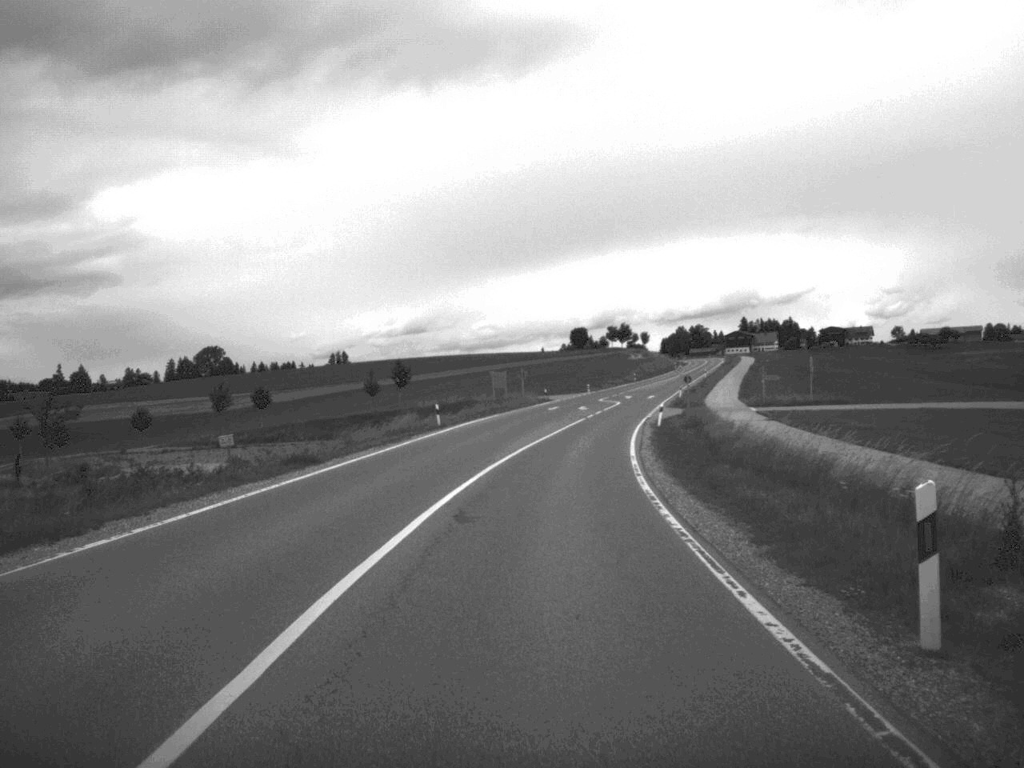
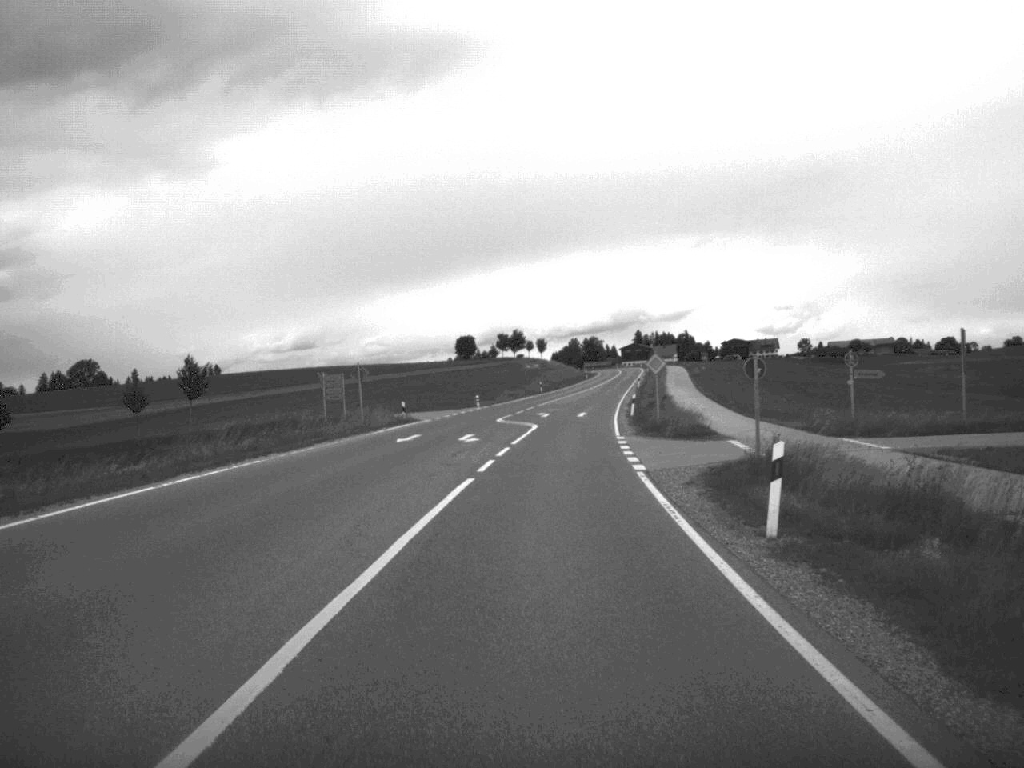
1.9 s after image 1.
(+1.8, +42.5) m; +5°
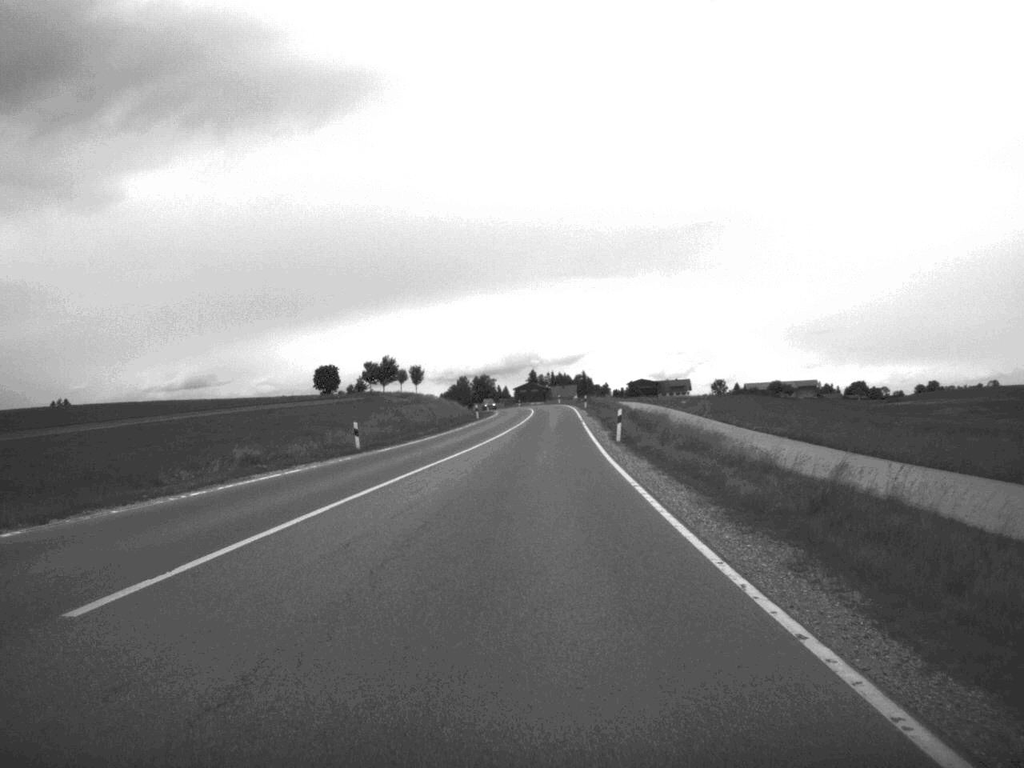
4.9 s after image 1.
(+3.1, +70.1) m; +5°
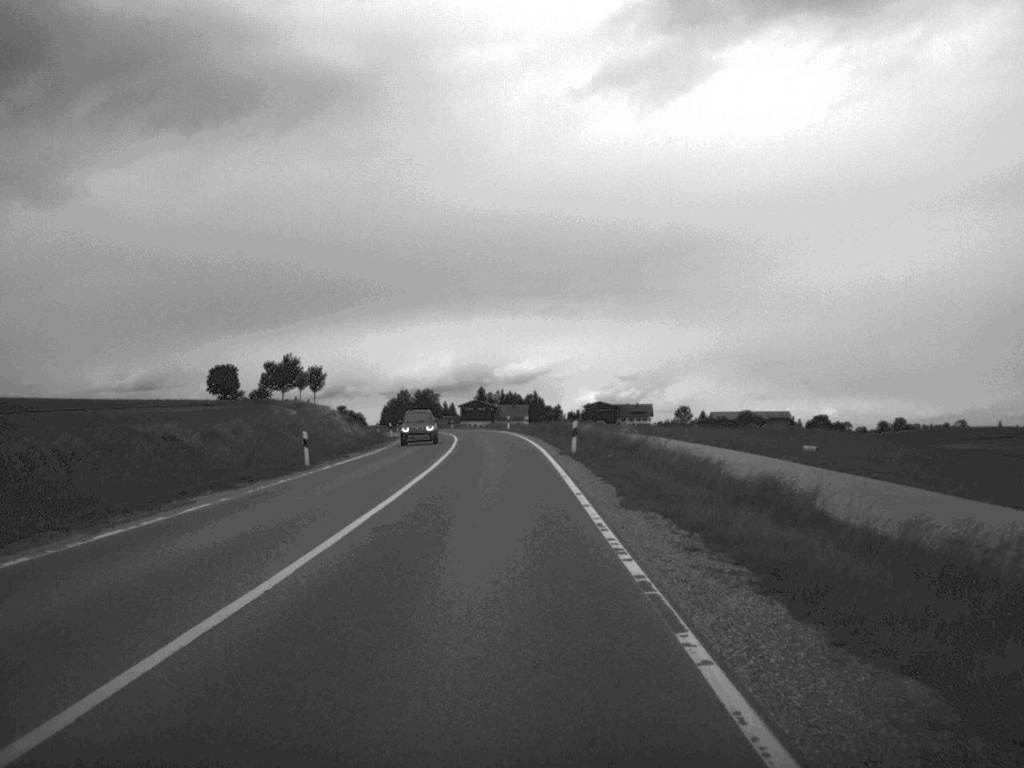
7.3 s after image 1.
(+1.3, +54.2) m; +2°
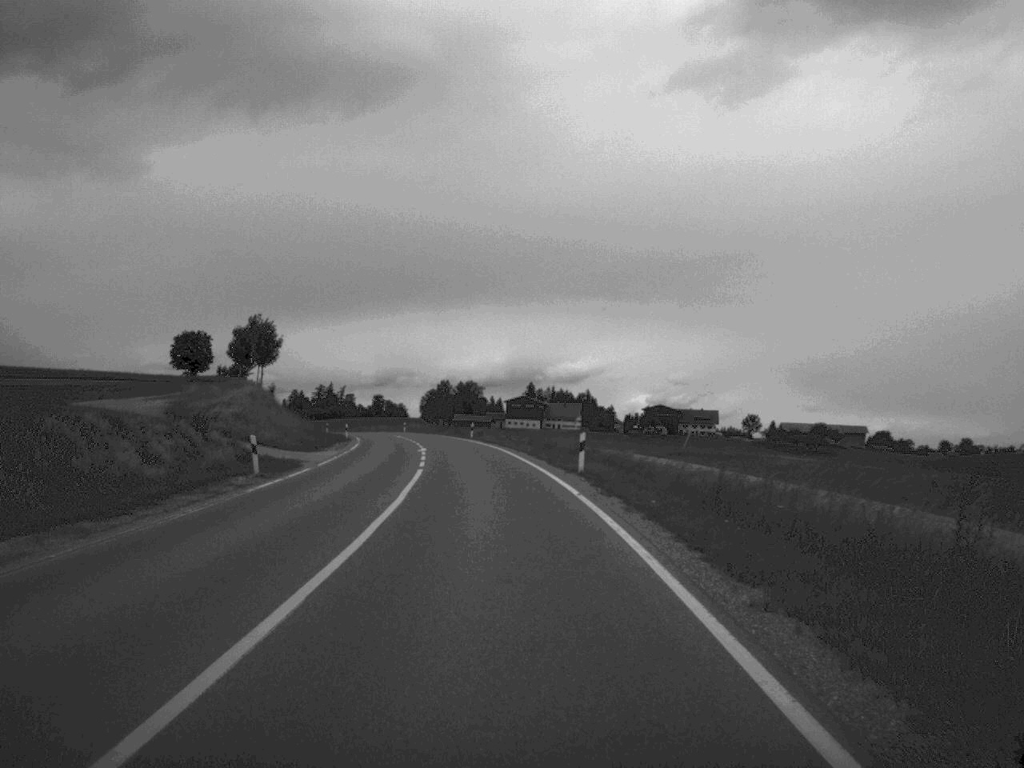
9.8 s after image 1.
(-1.3, +54.8) m; -2°
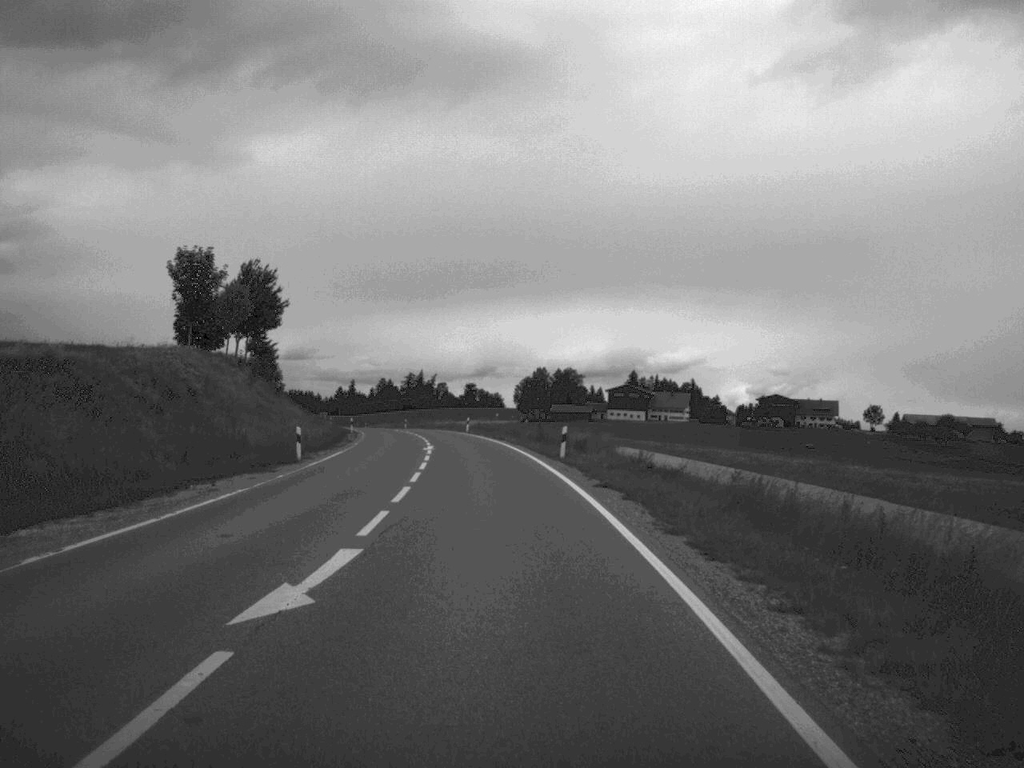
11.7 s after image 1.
(-1.5, +42.4) m; -5°
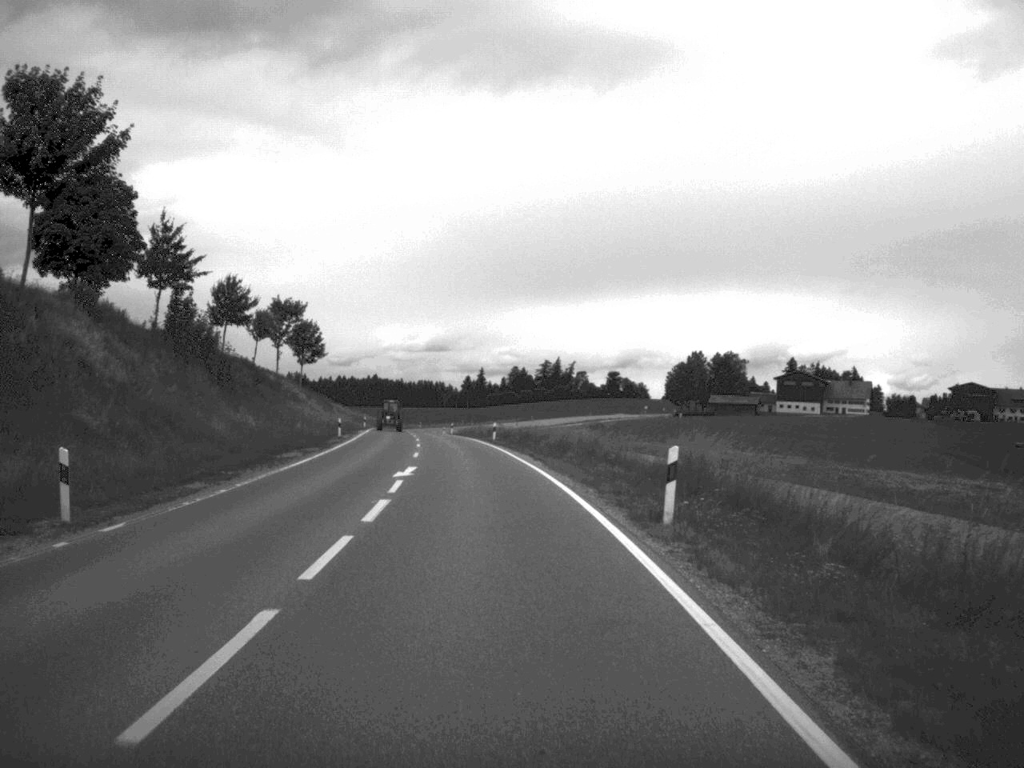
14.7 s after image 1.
(-3.9, +70.2) m; -6°
